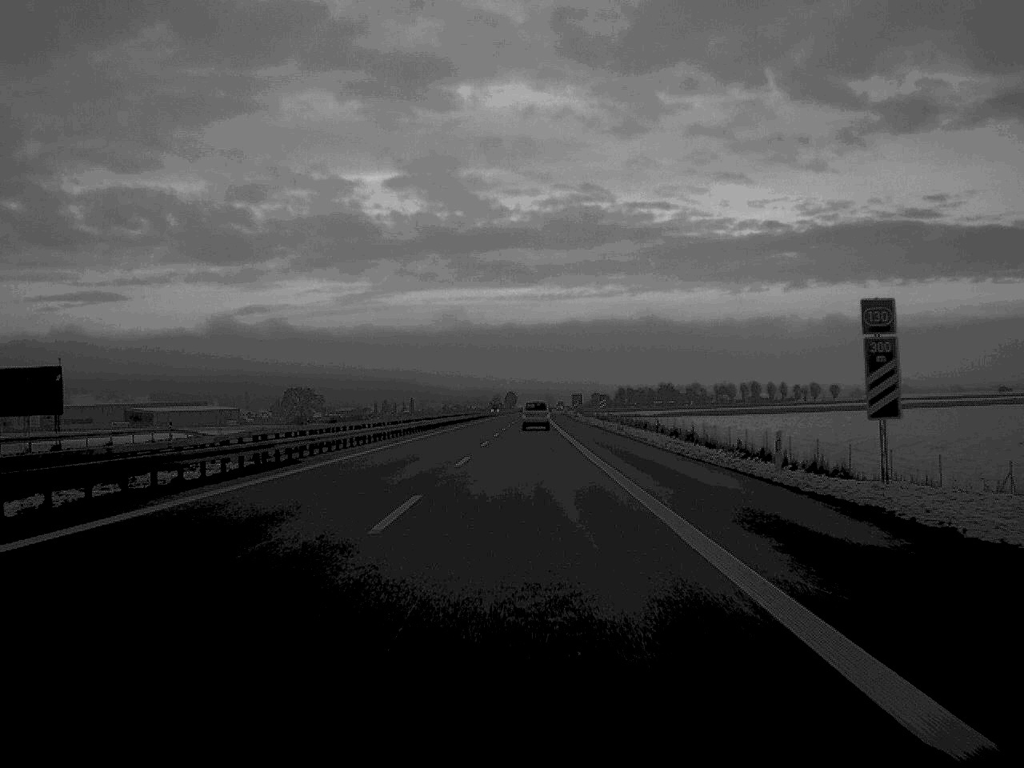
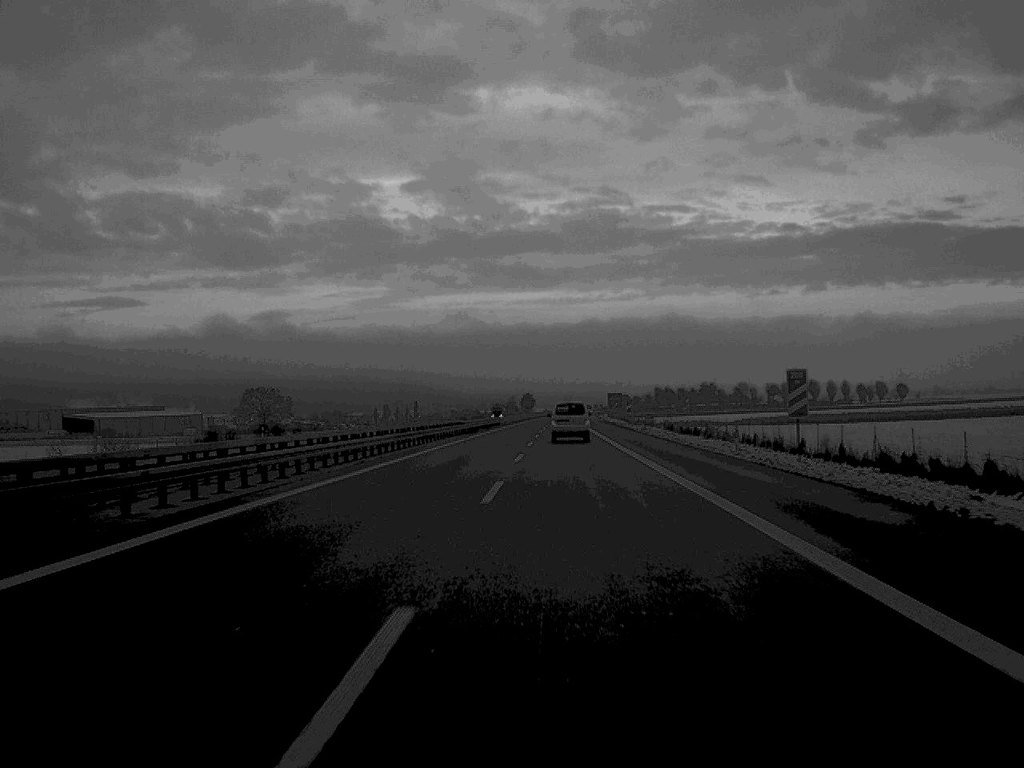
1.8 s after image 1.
(-0.6, +84.3) m; -1°
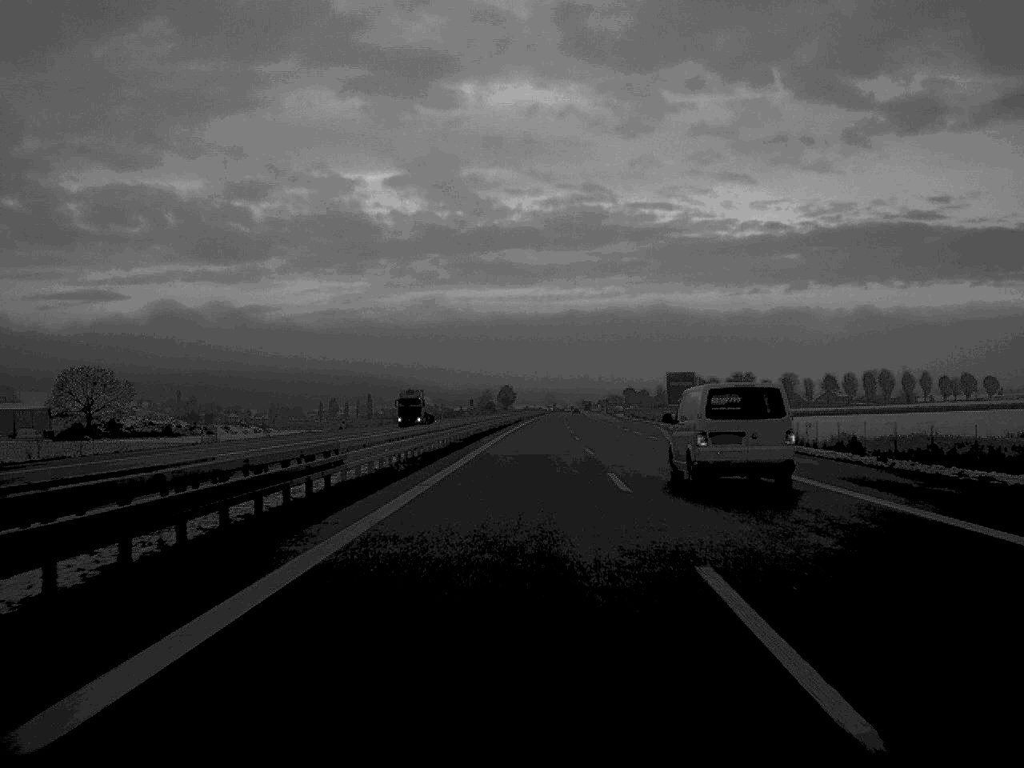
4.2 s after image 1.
(+0.4, +123.2) m; +1°
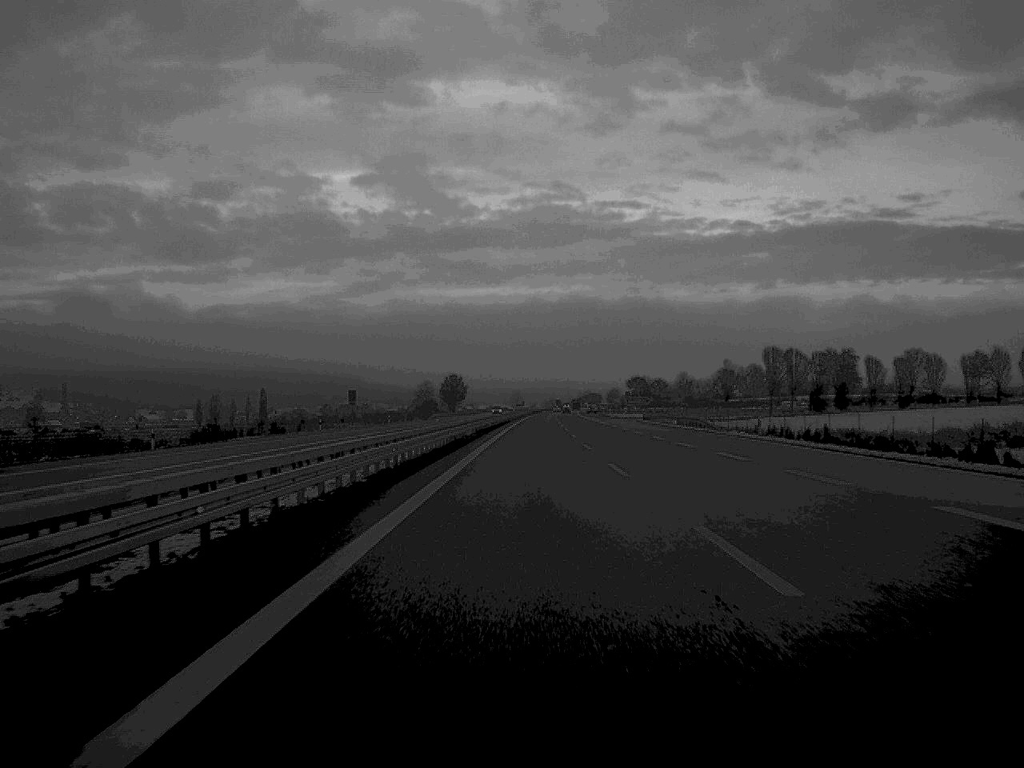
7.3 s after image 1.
(+2.6, +157.1) m; +2°
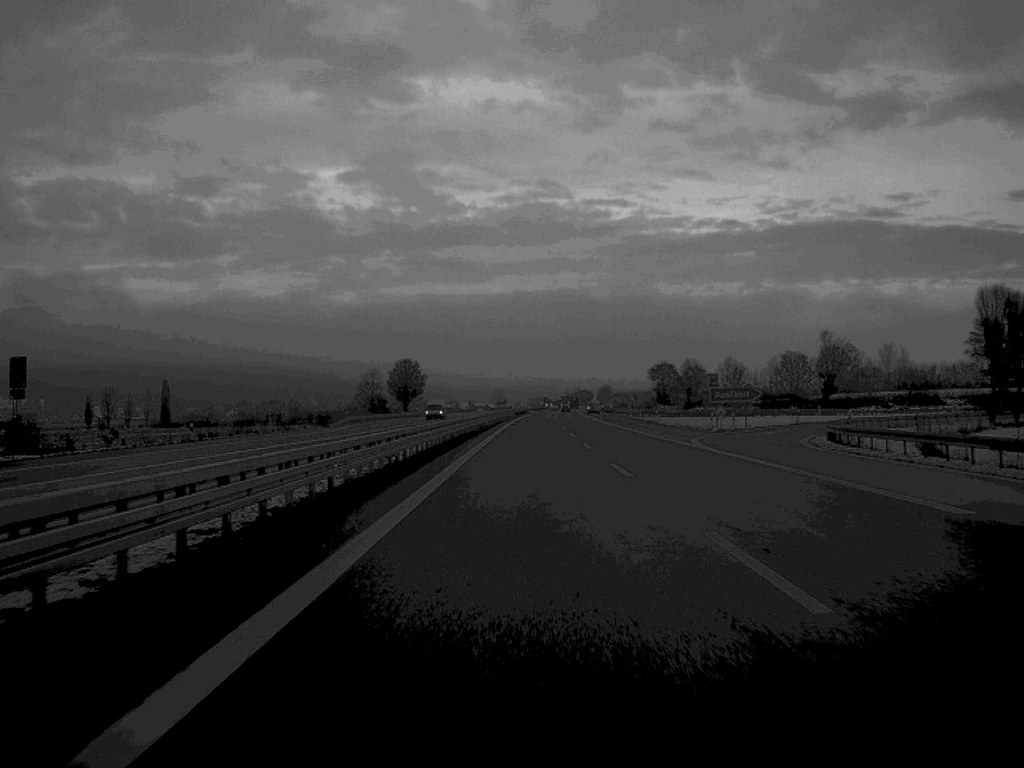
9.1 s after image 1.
(+0.5, +90.5) m; +1°
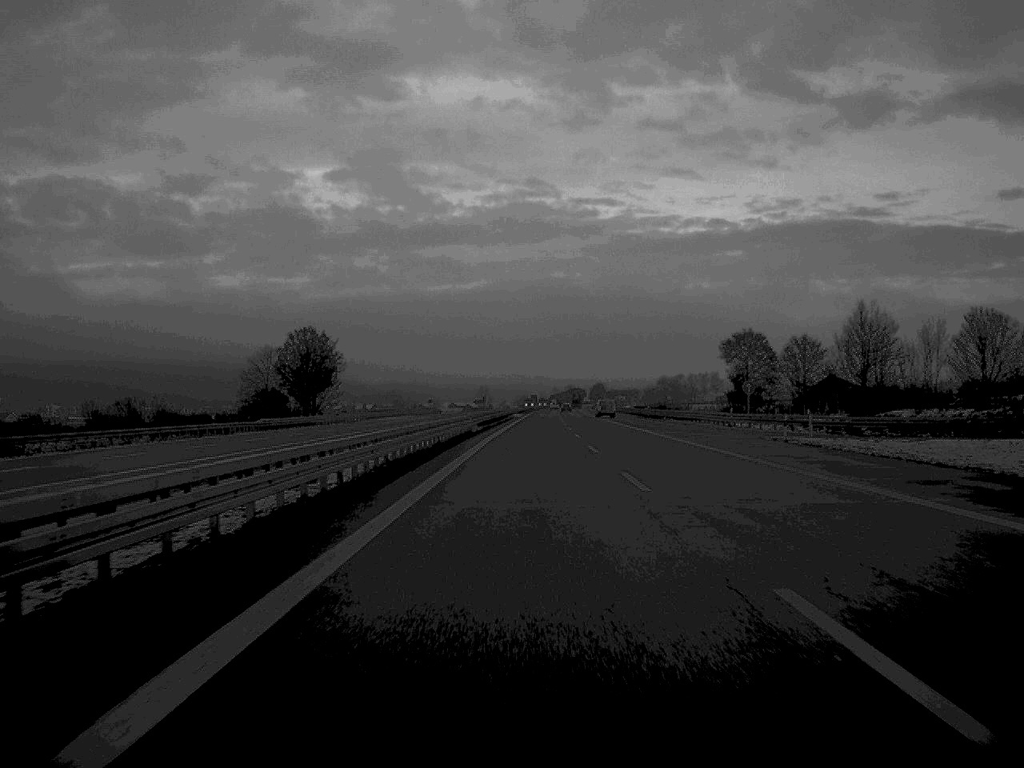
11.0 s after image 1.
(+0.5, +93.8) m; +1°
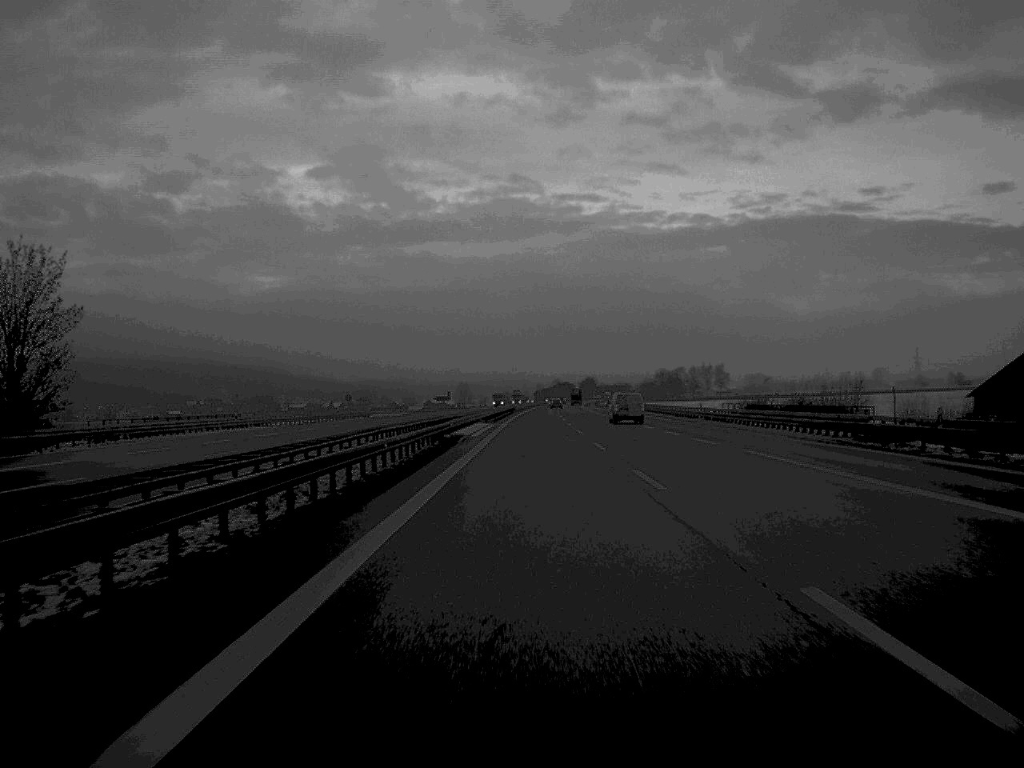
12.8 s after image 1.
(+0.6, +89.9) m; +1°
